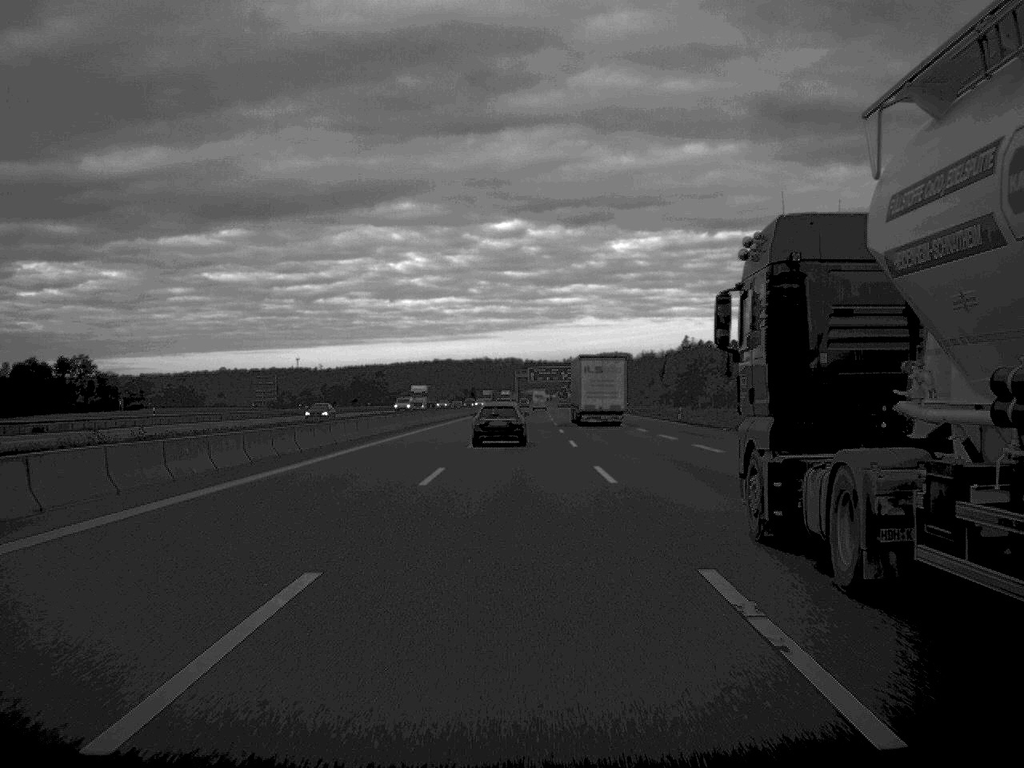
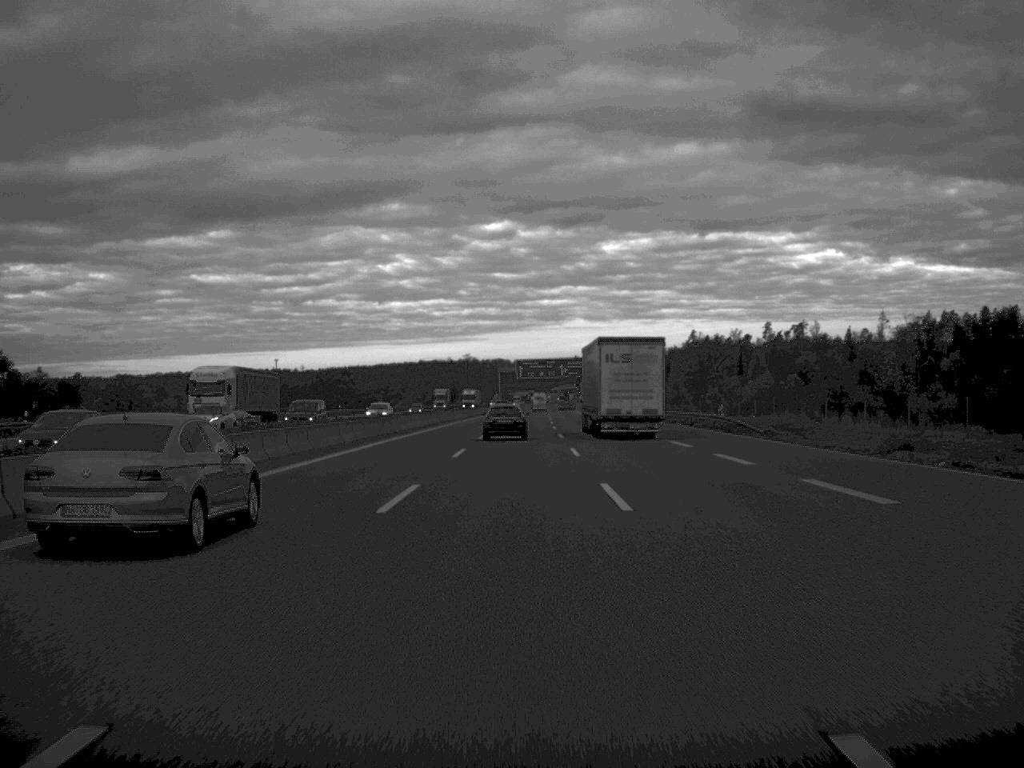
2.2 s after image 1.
(+0.3, +76.5) m; 0°
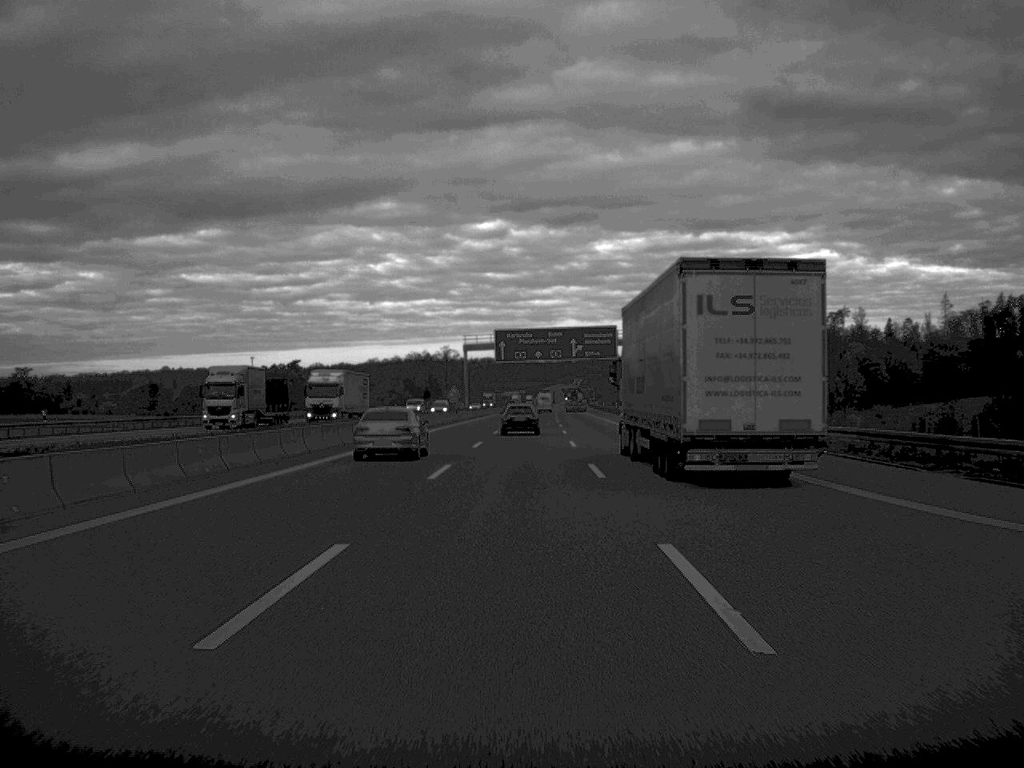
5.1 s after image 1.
(+0.4, +99.9) m; 0°
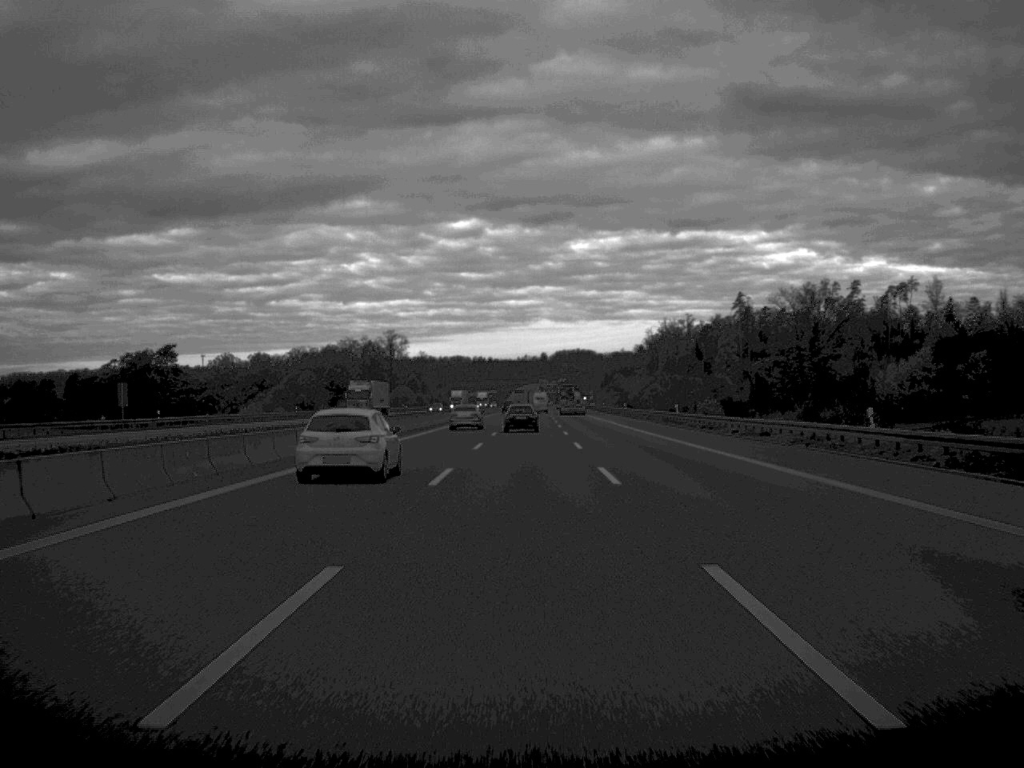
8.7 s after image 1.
(+1.2, +127.5) m; +1°
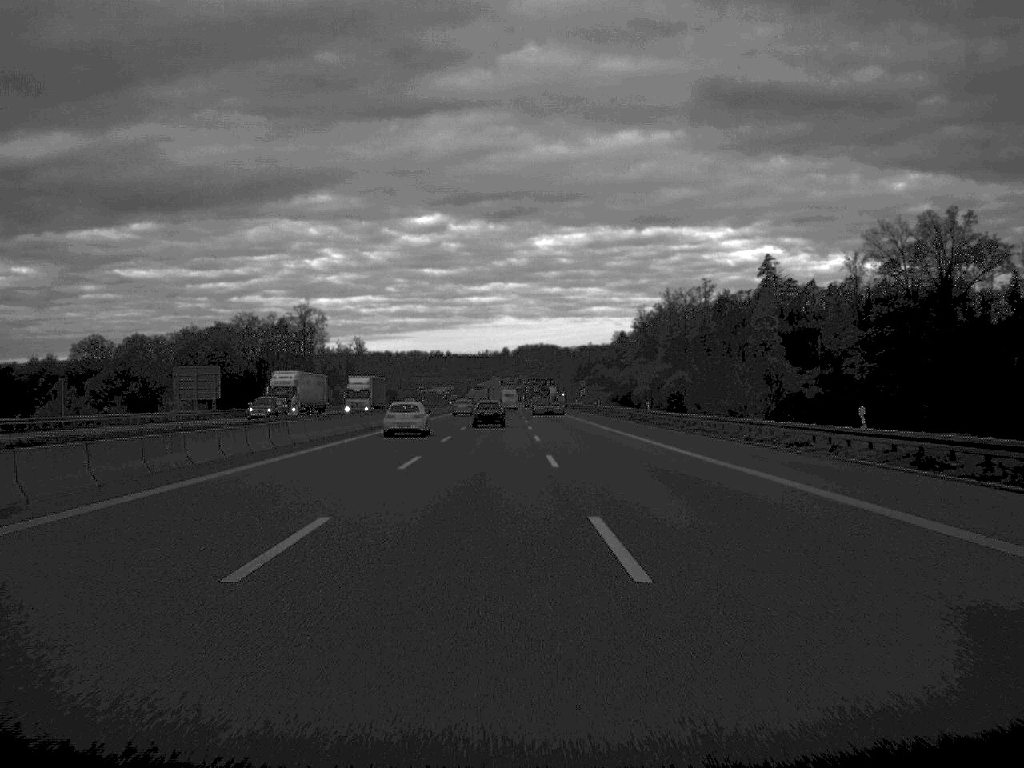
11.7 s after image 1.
(+1.1, +102.6) m; +2°
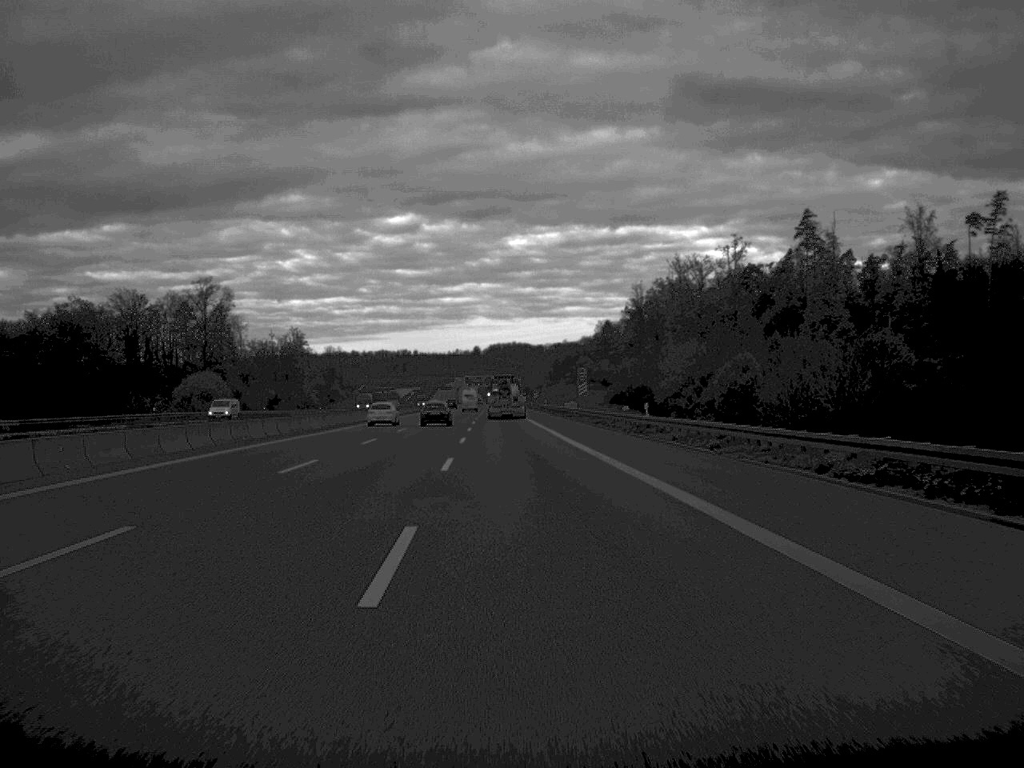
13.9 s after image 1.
(+1.0, +72.9) m; +1°
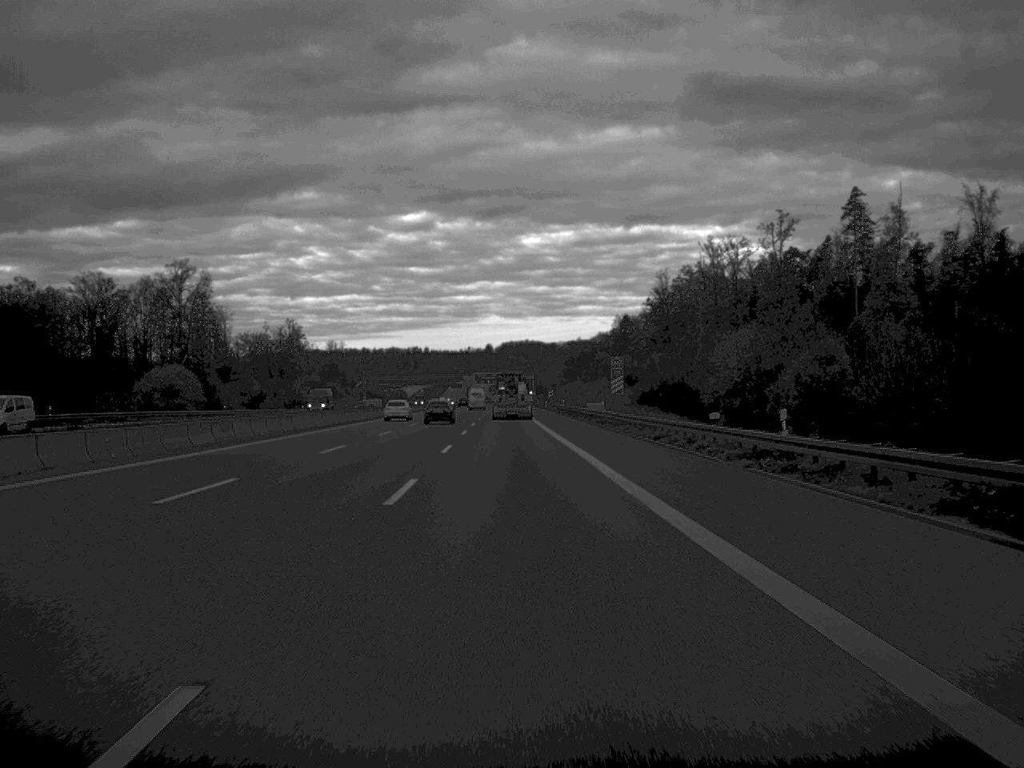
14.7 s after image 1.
(-0.1, +26.5) m; -1°
